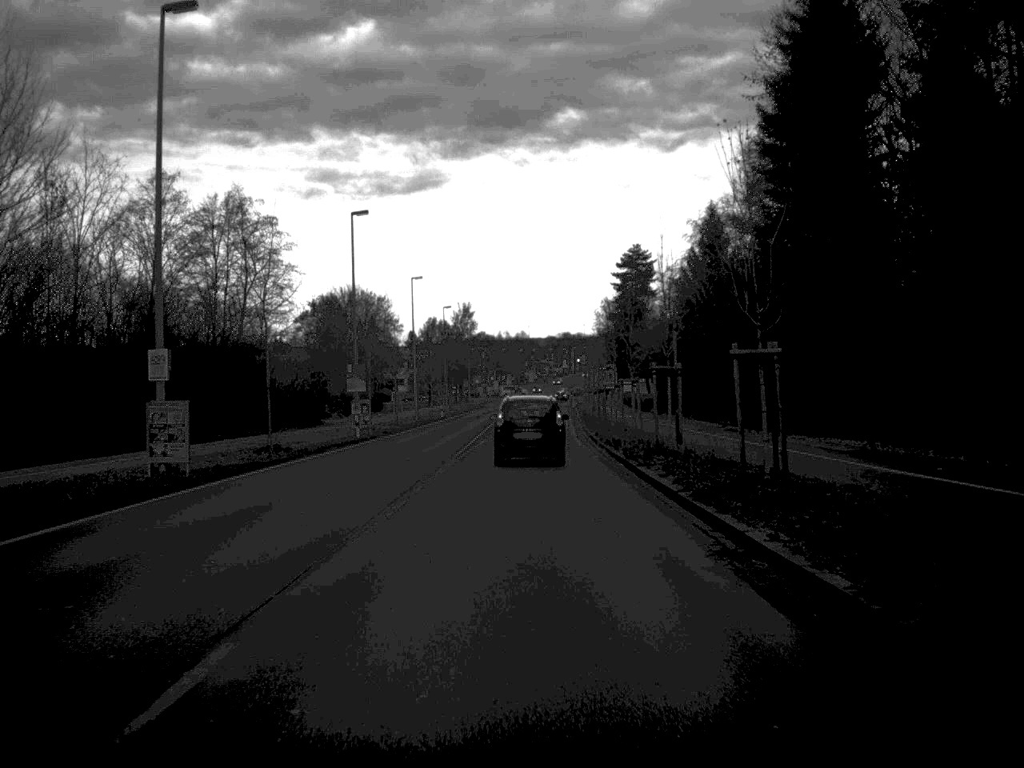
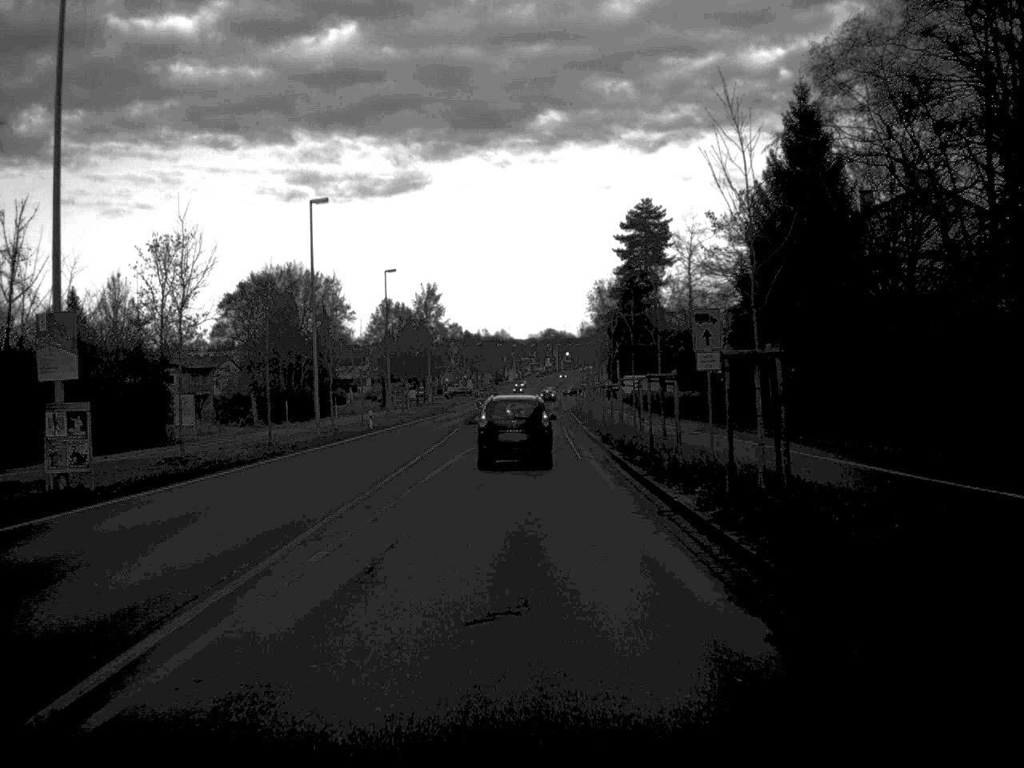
(+0.2, +35.4) m; +1°
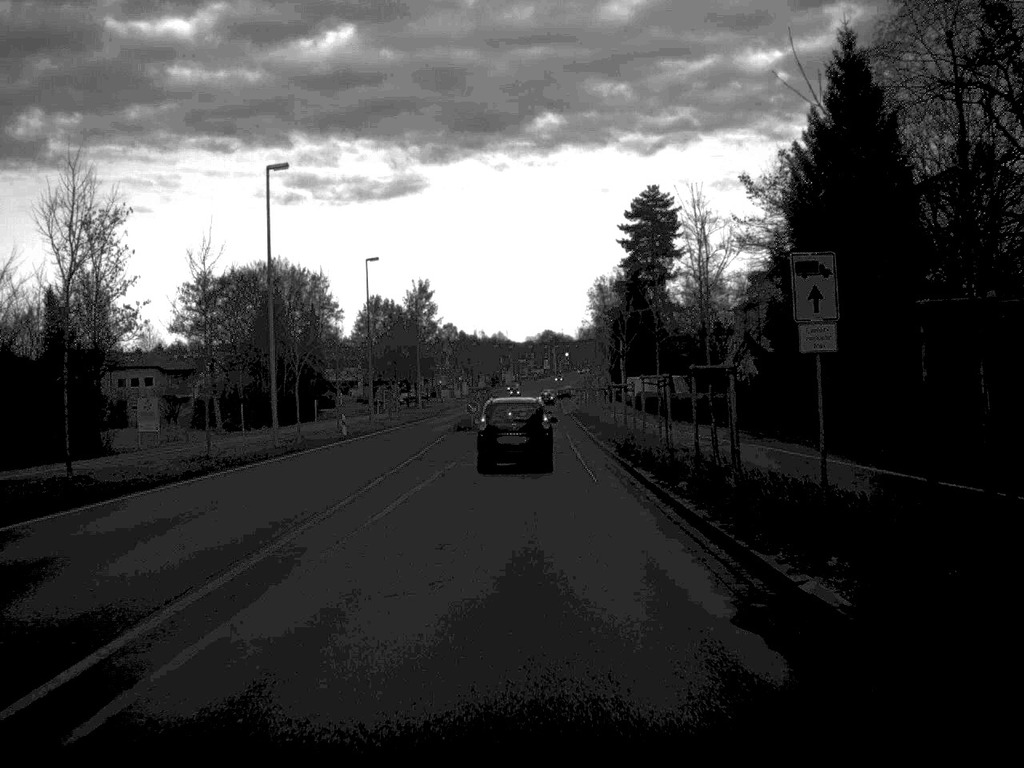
(0.0, +8.7) m; 0°
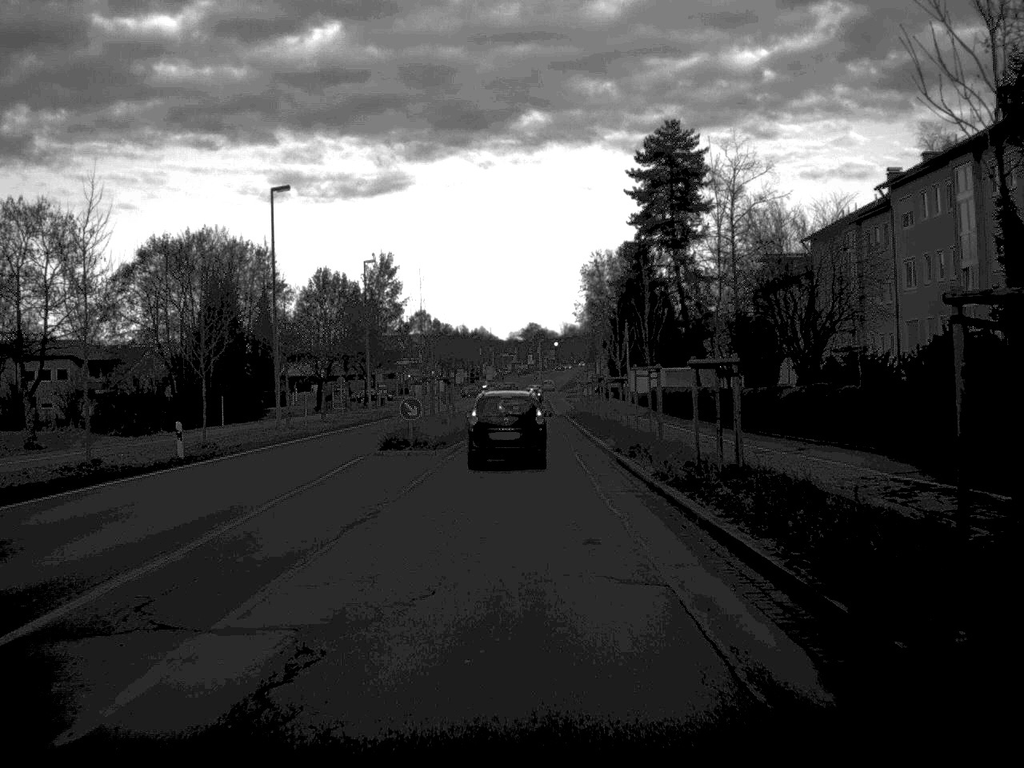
(+0.1, +25.0) m; +1°
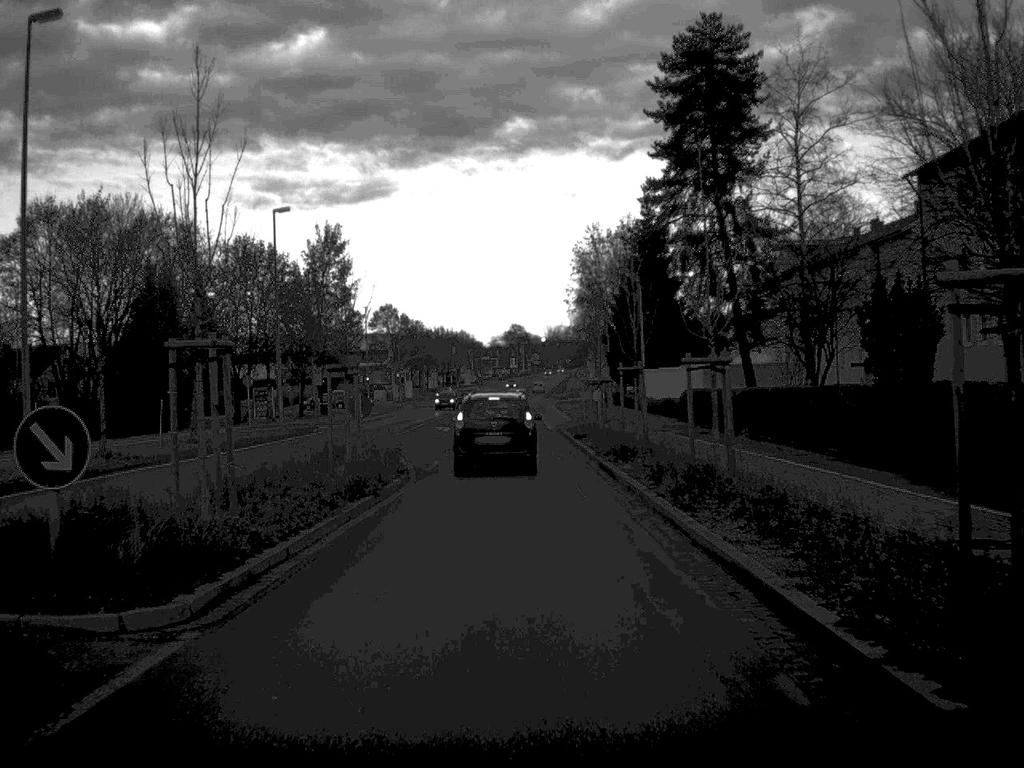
(+0.1, +25.3) m; +1°
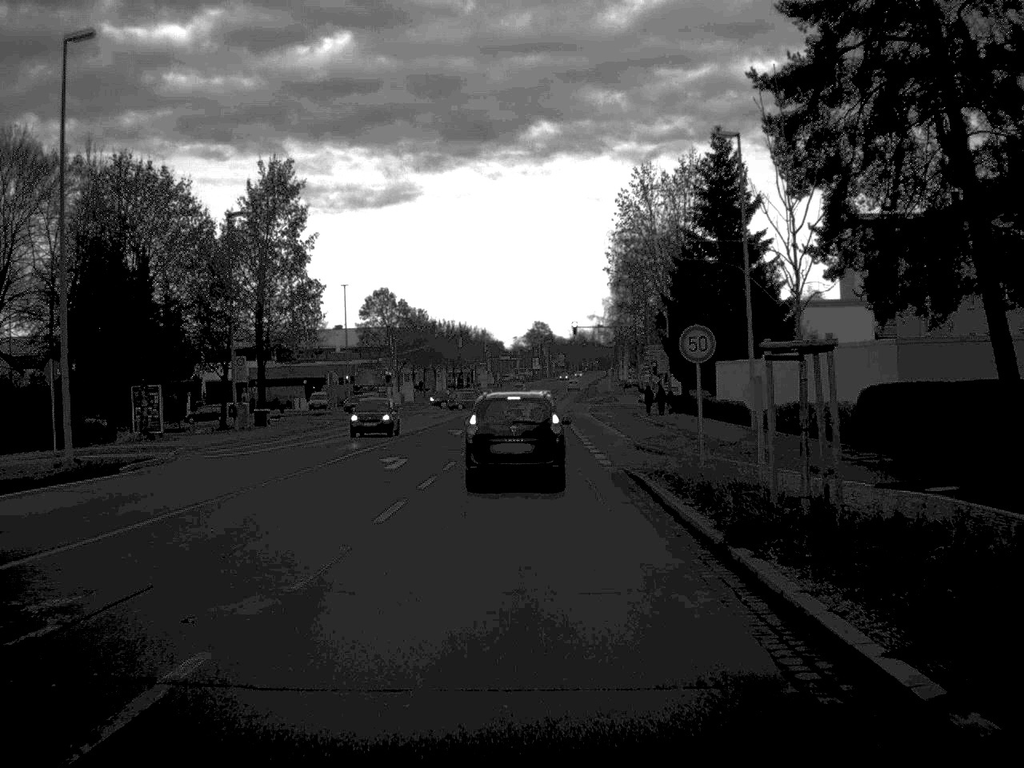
(-0.2, +29.6) m; -1°
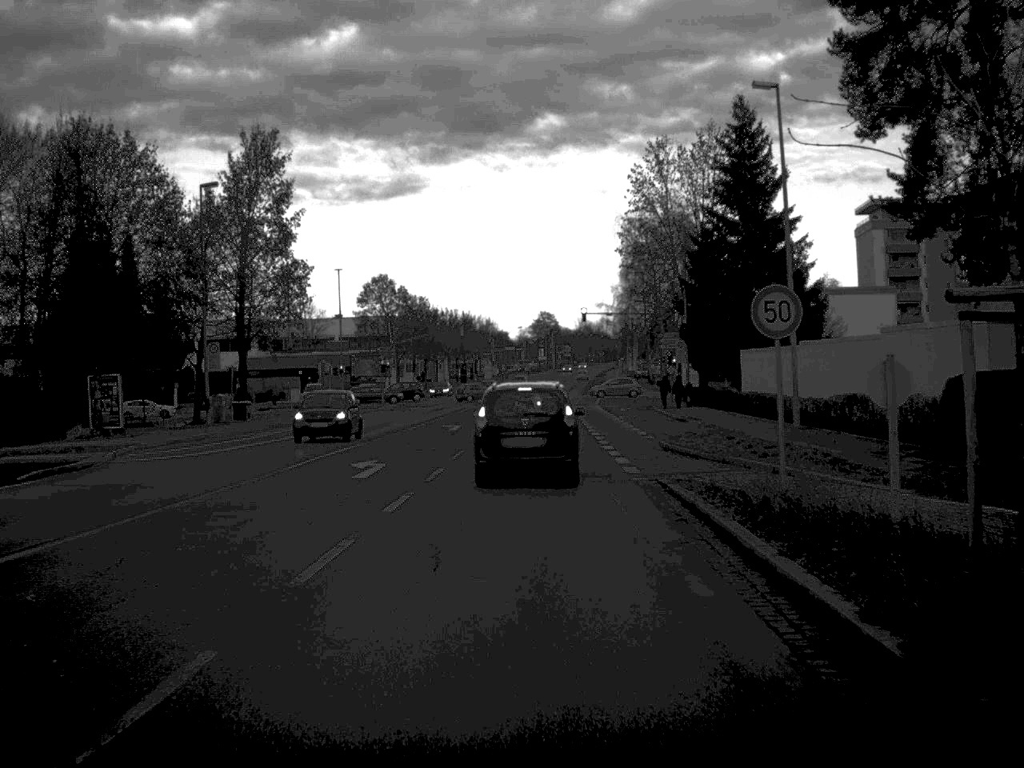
(0.0, +6.1) m; 0°
